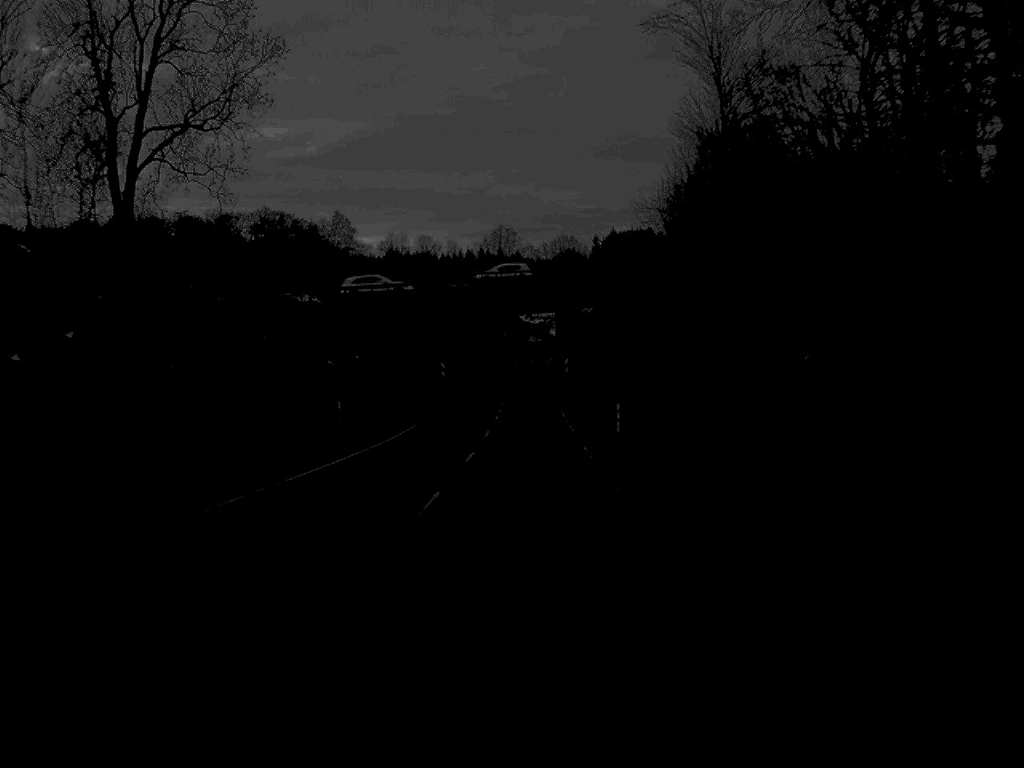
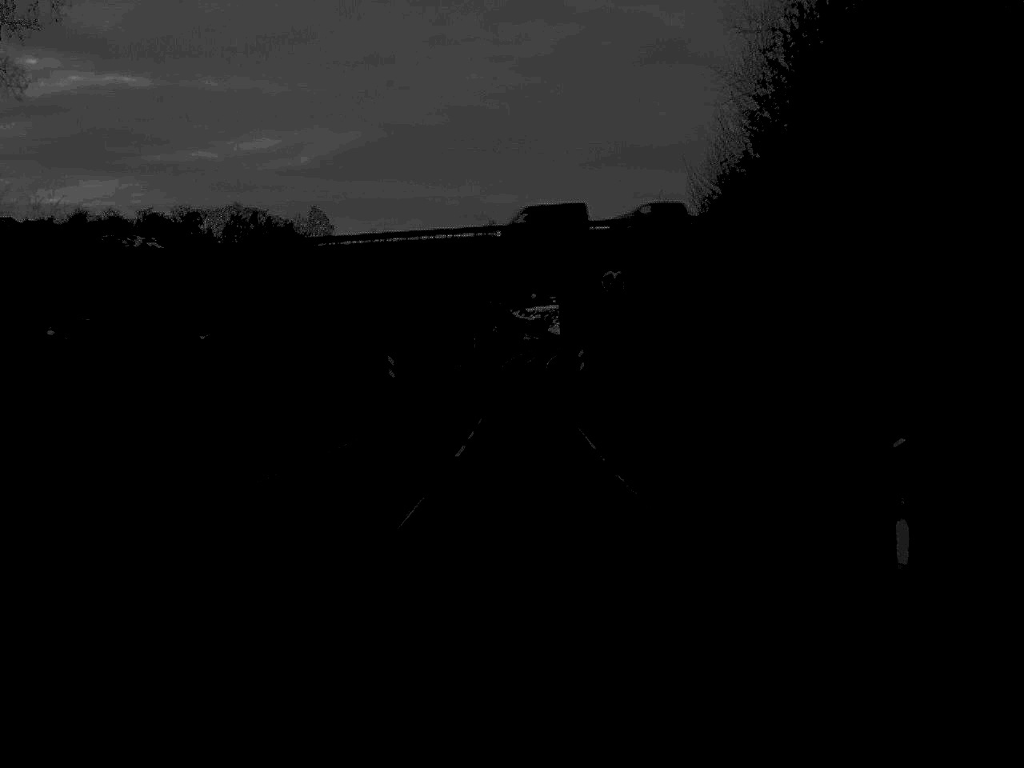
(0.0, +26.5) m; 0°
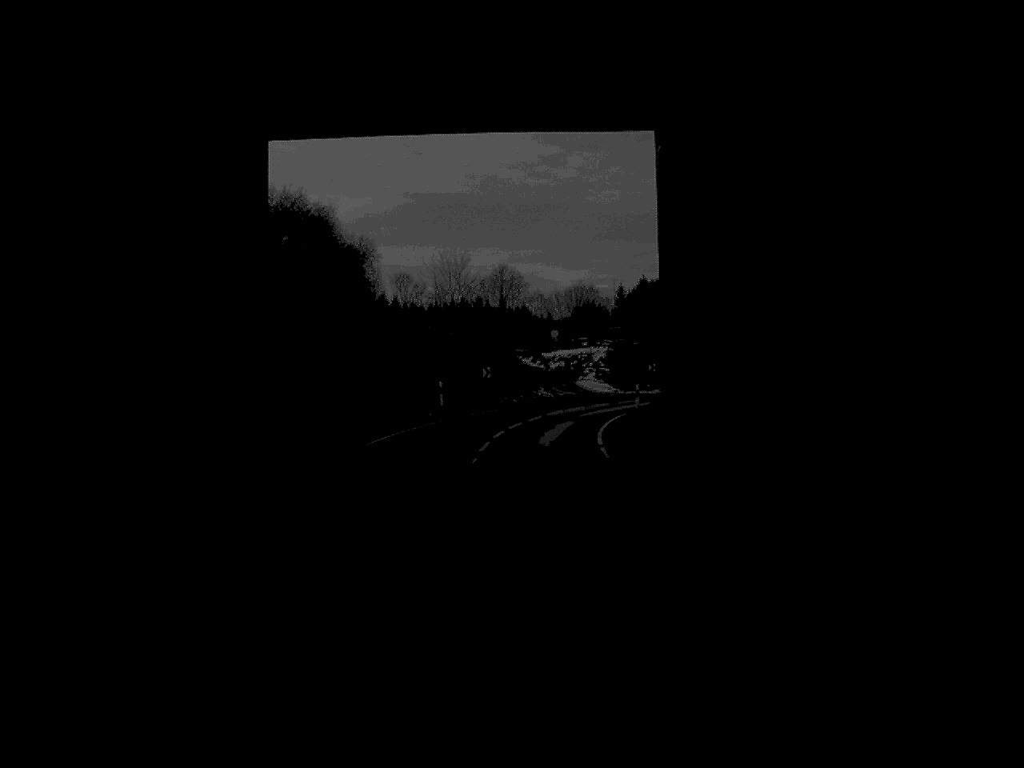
(-0.2, +50.5) m; 0°
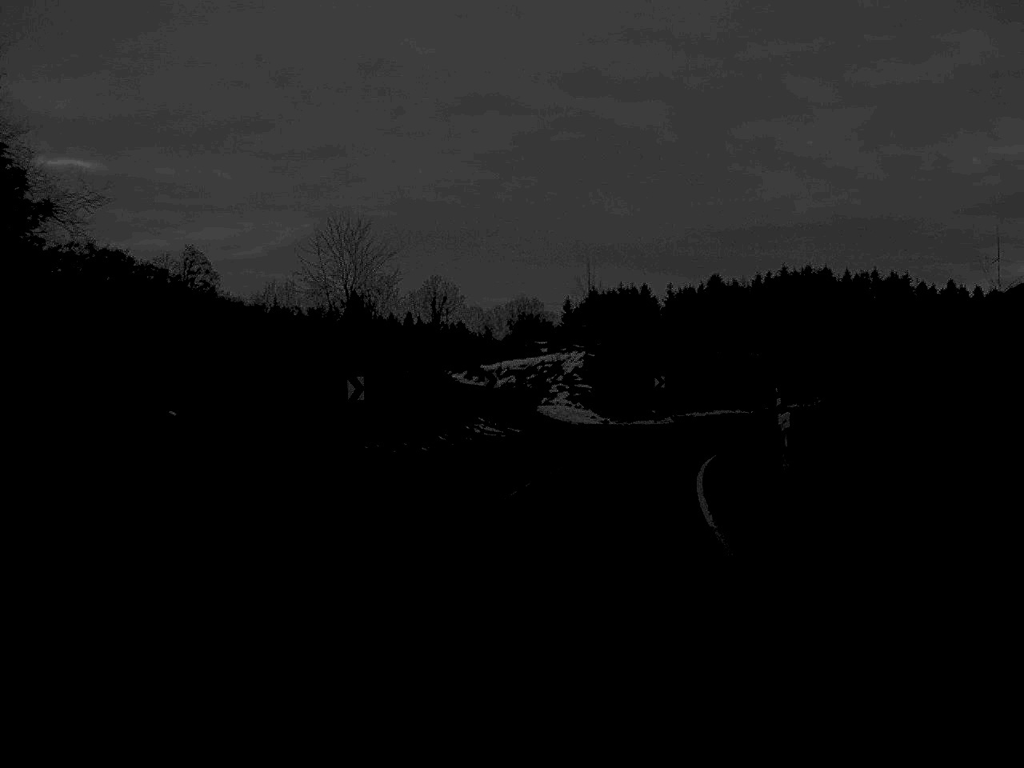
(+0.4, +33.6) m; +3°
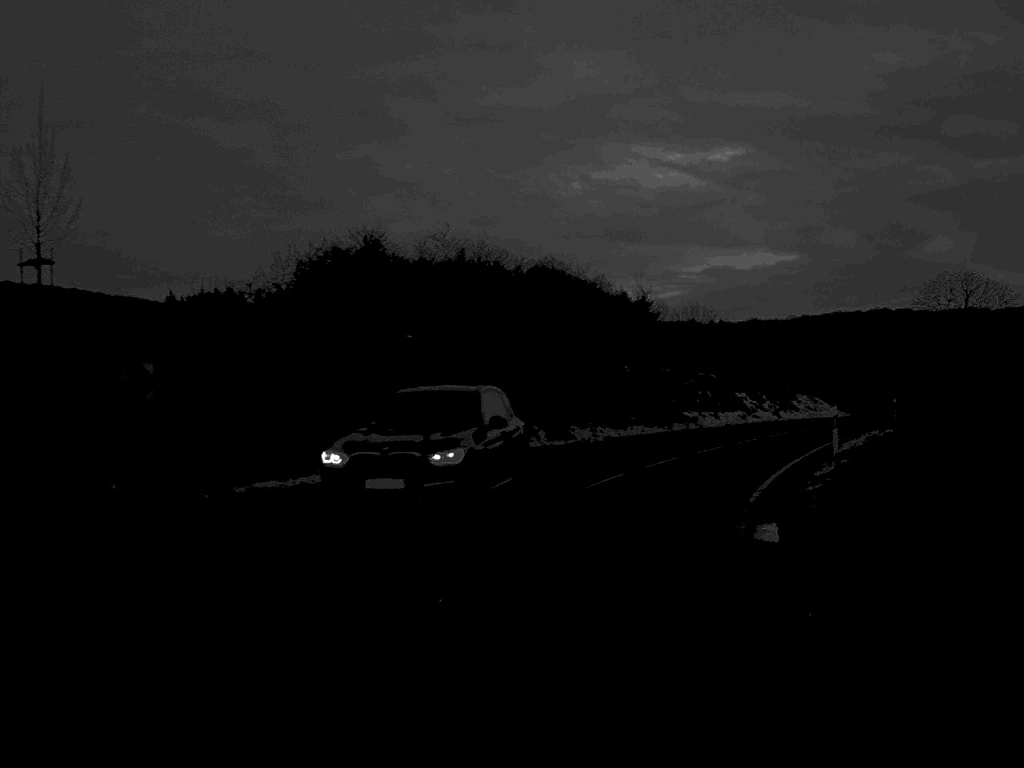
(+5.2, +38.4) m; +18°
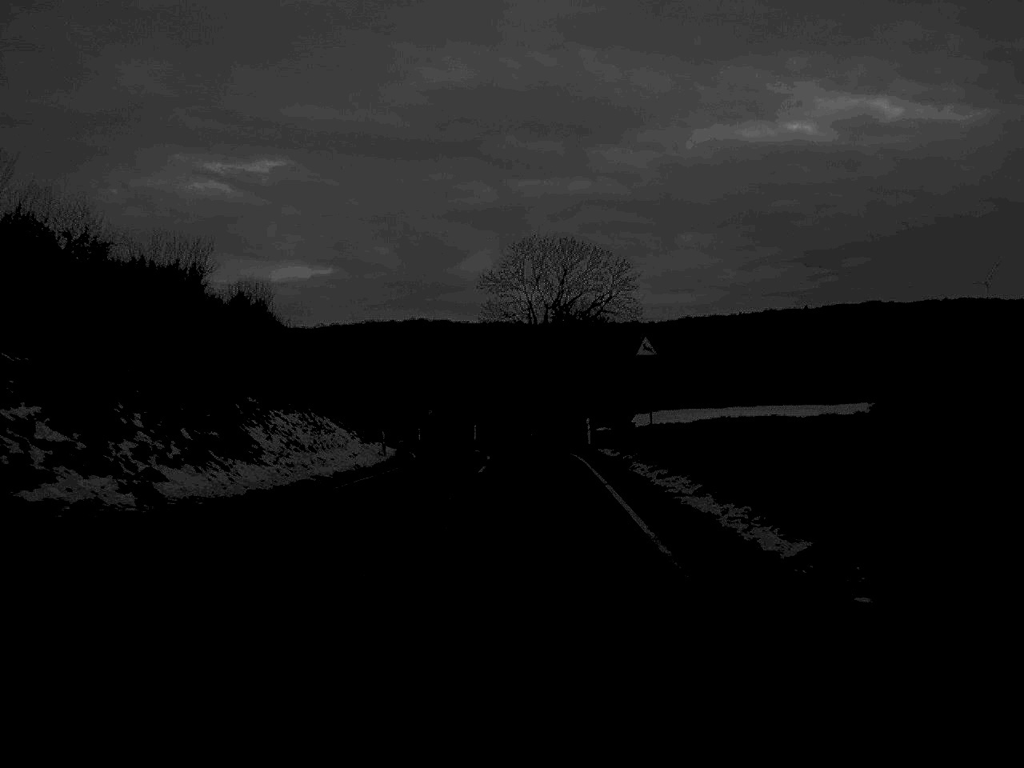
(+12.1, +50.9) m; +21°
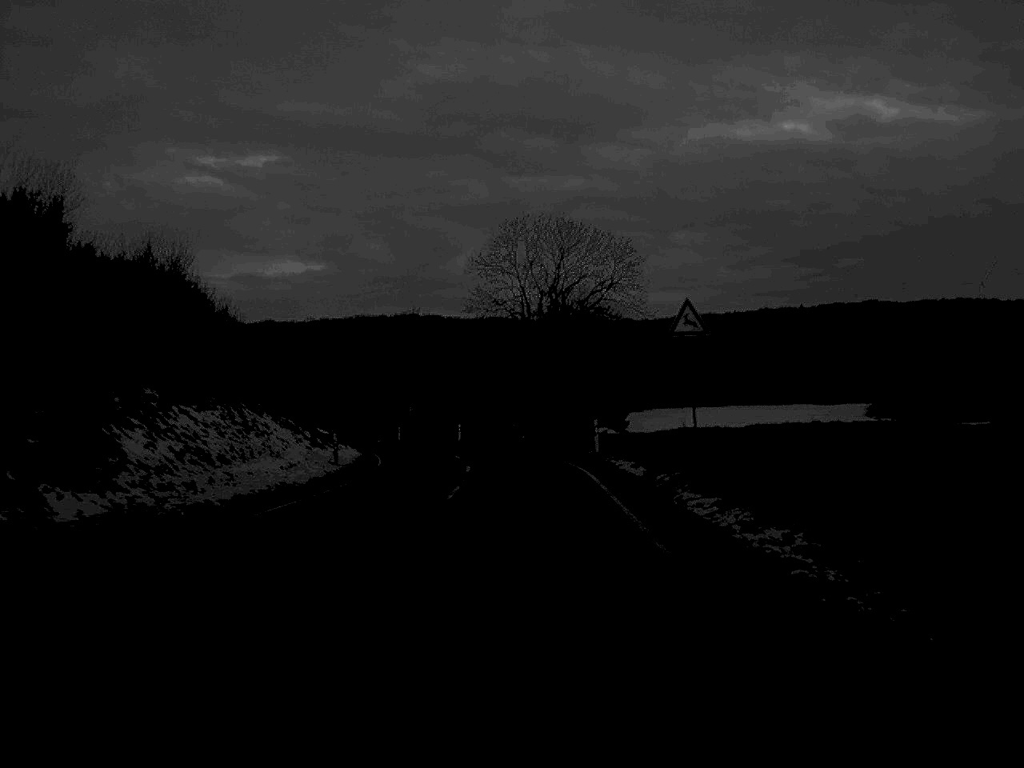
(0.0, +10.5) m; 0°
